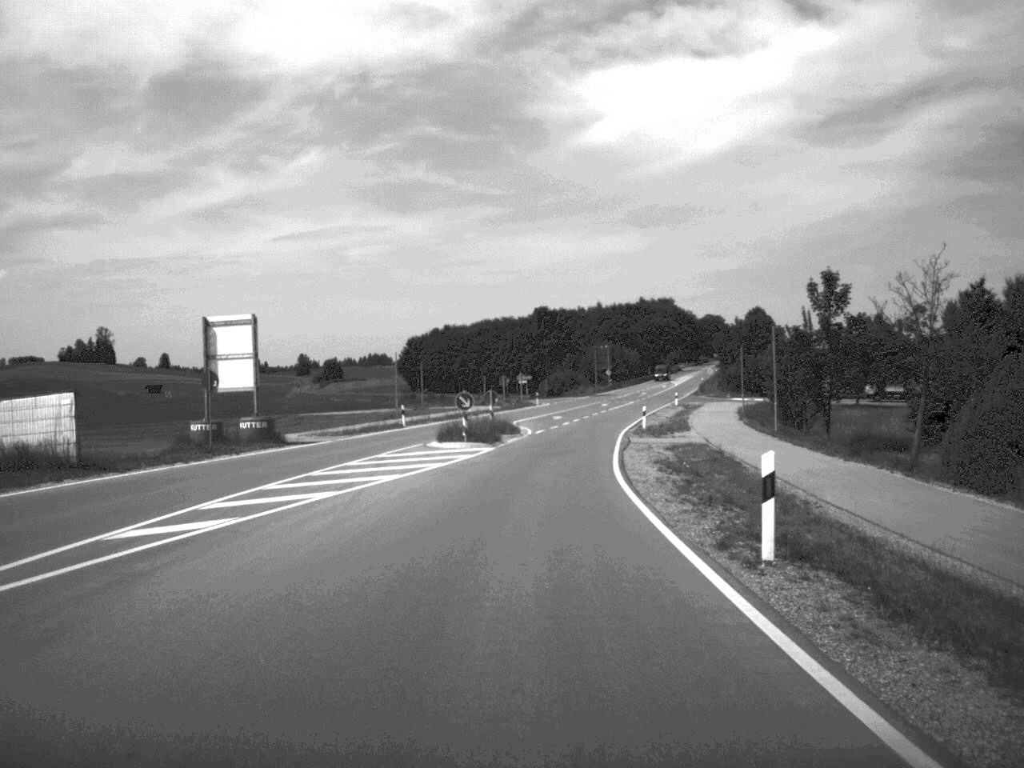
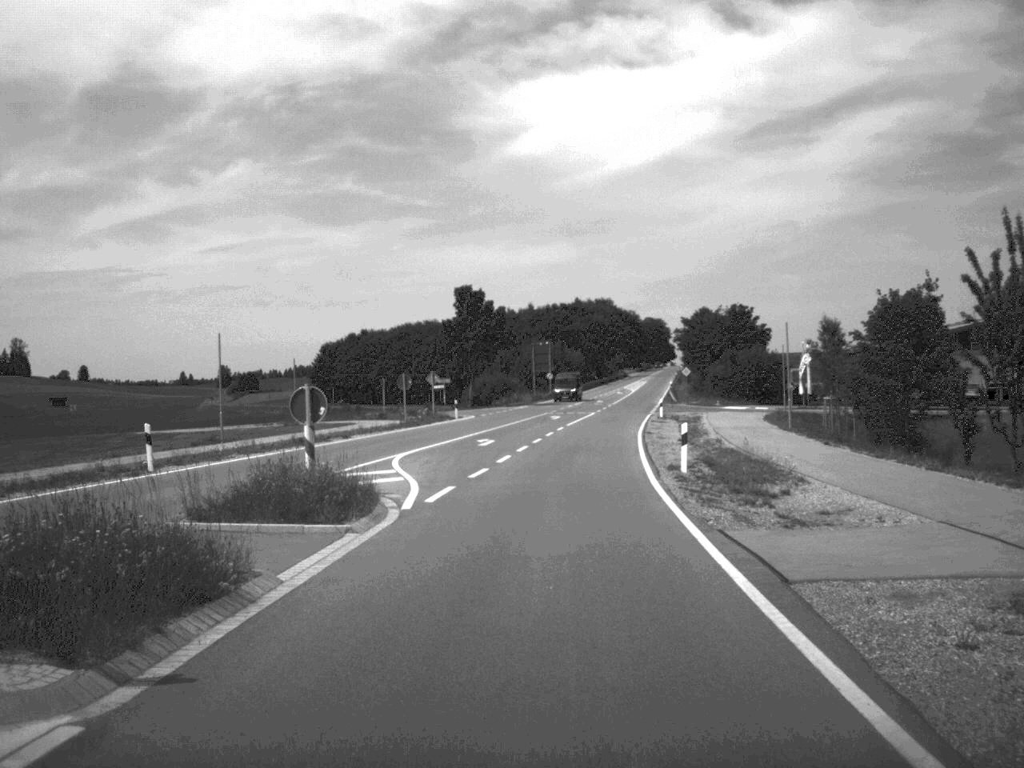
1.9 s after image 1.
(+0.7, +34.0) m; +3°
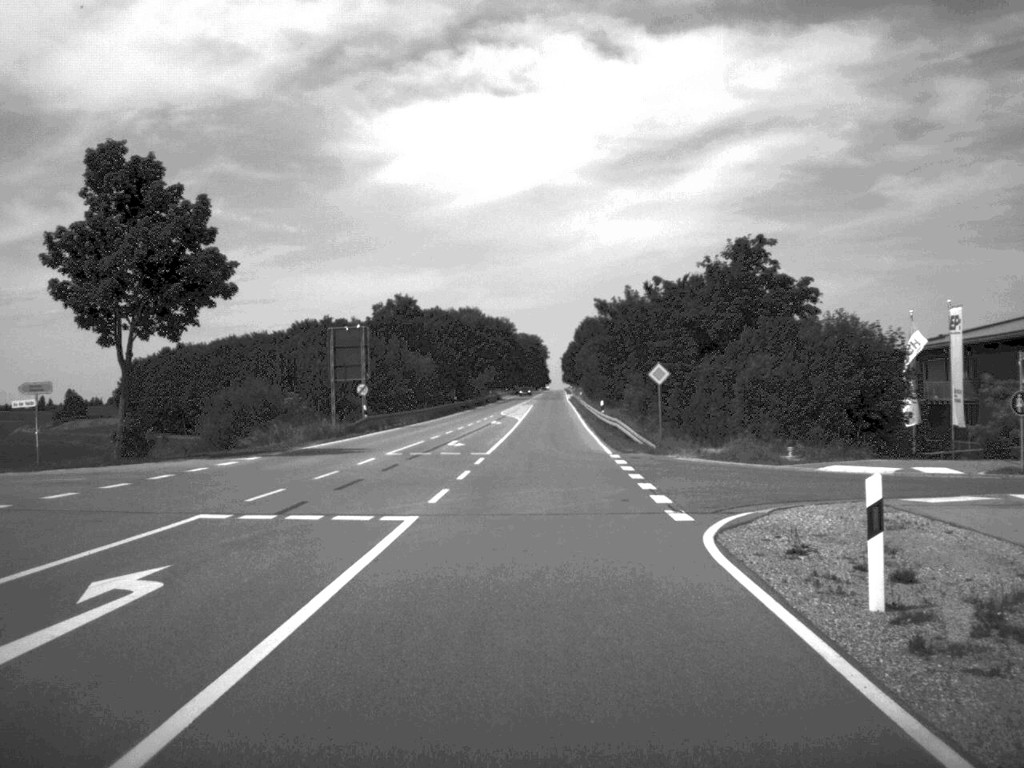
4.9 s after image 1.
(+3.8, +62.1) m; +6°
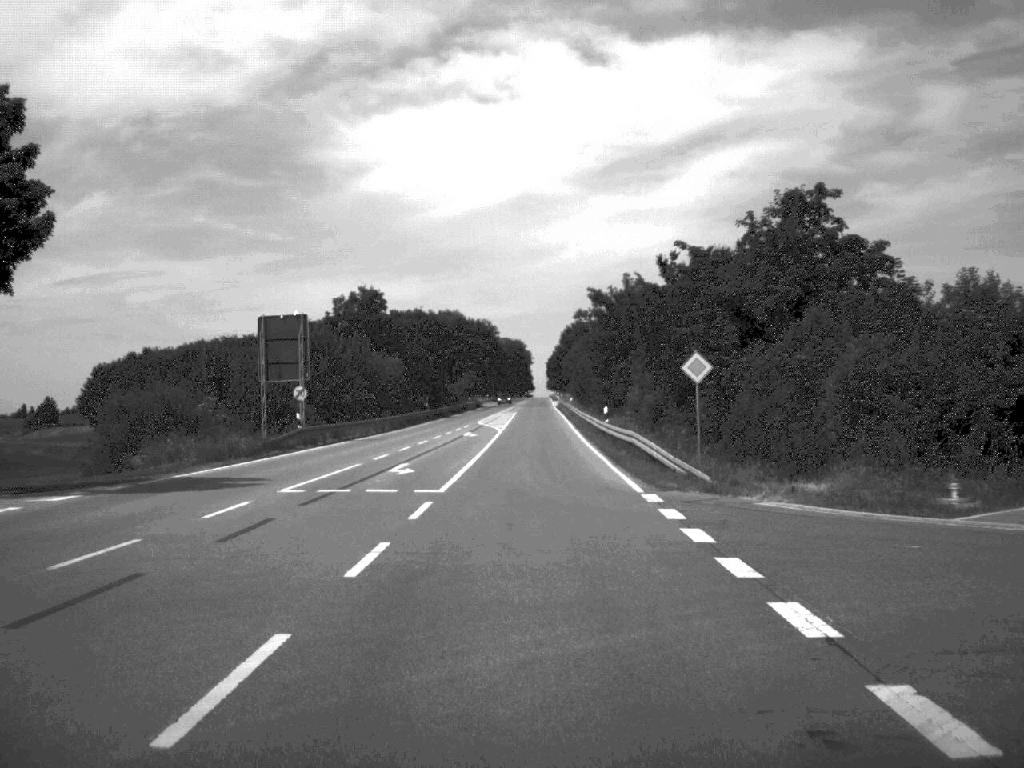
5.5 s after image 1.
(+0.1, +14.2) m; +1°
